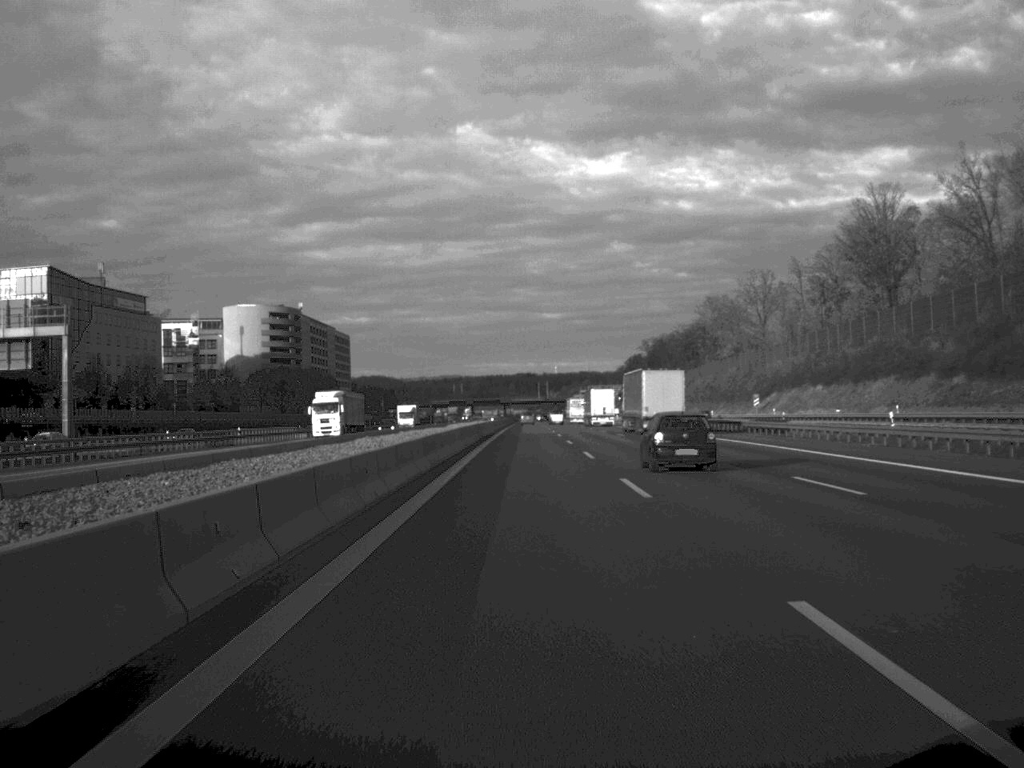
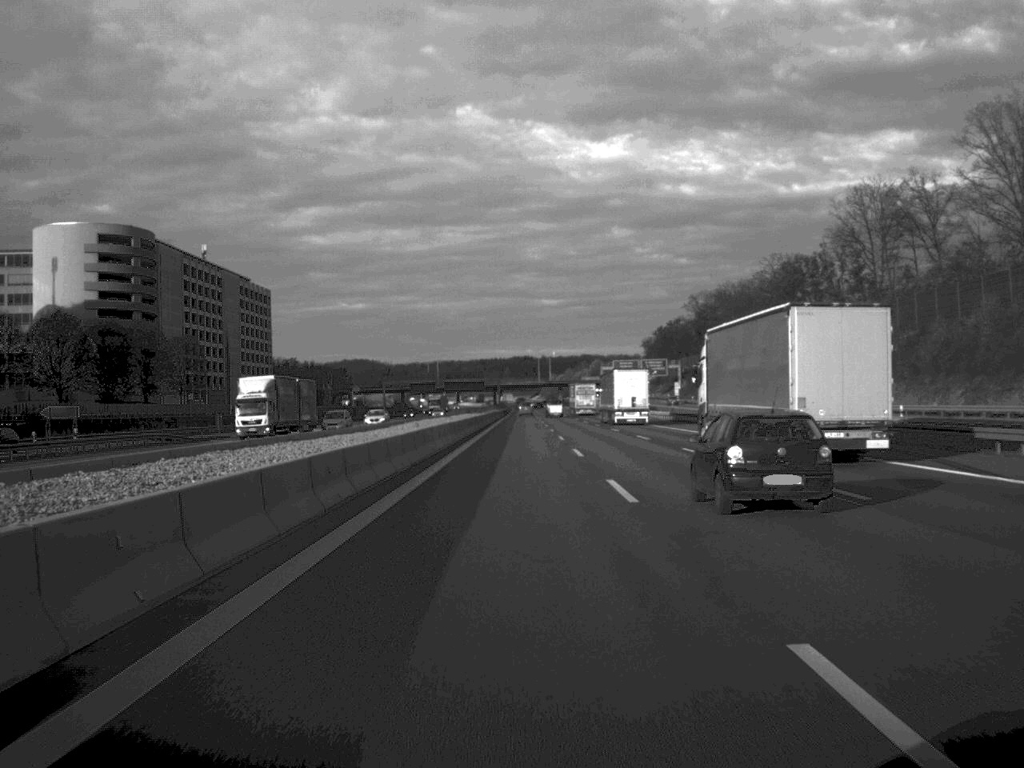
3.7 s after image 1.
(+0.2, +127.7) m; 0°
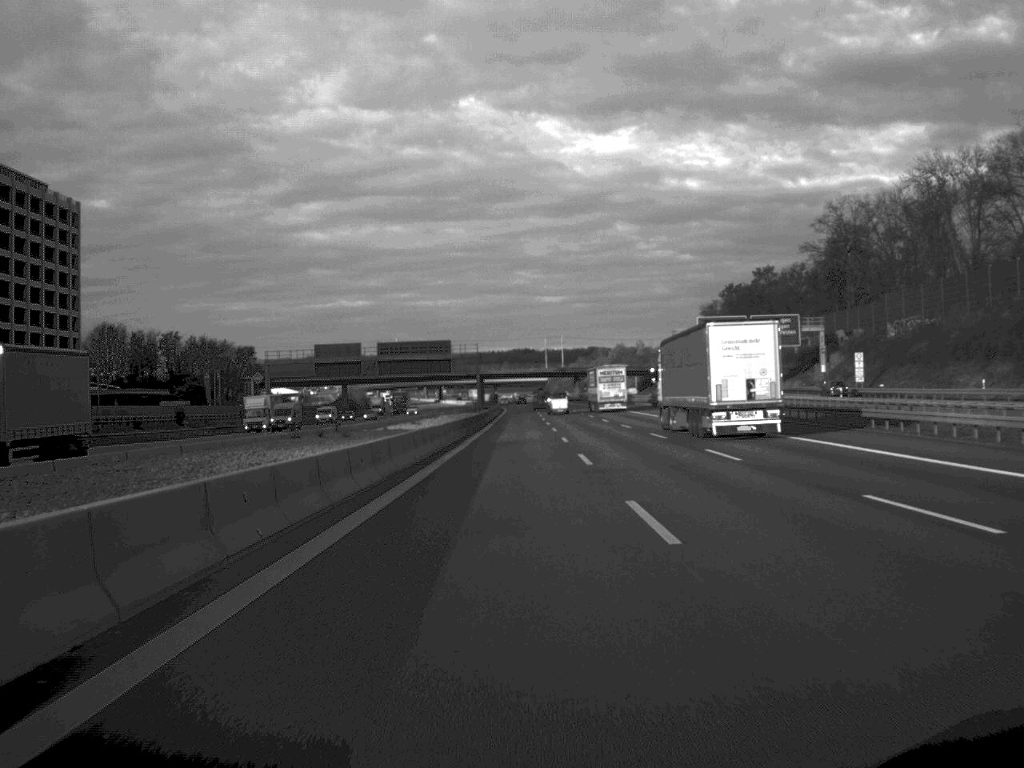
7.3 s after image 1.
(-0.3, +131.8) m; 0°
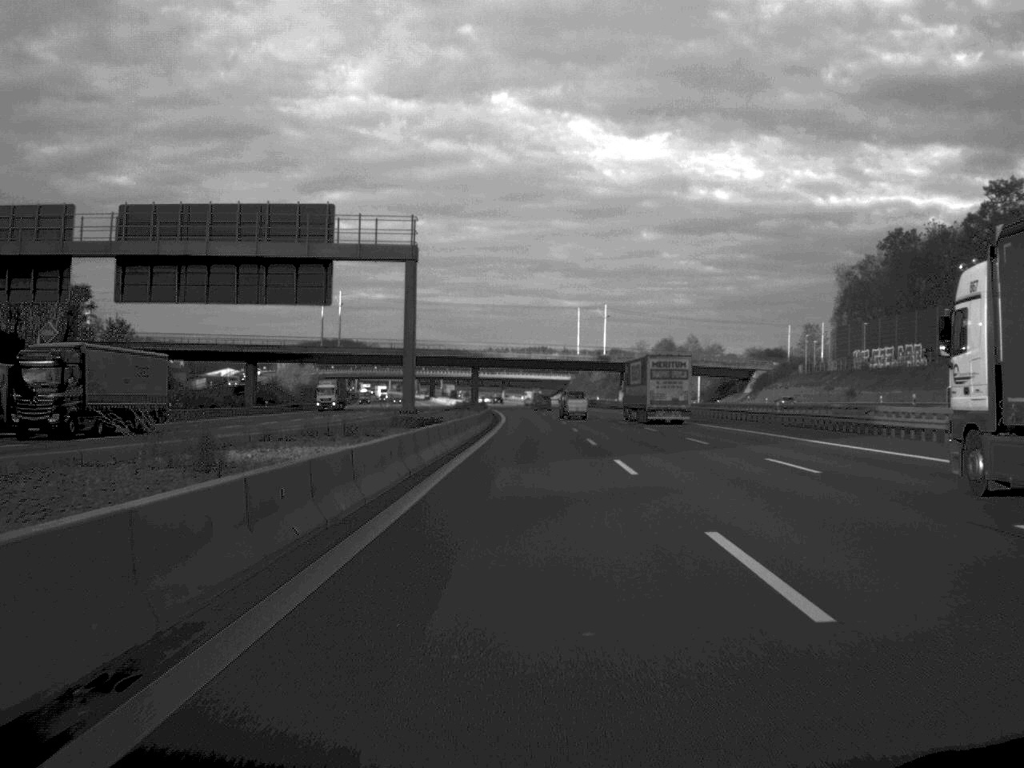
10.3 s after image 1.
(-0.7, +105.1) m; -1°
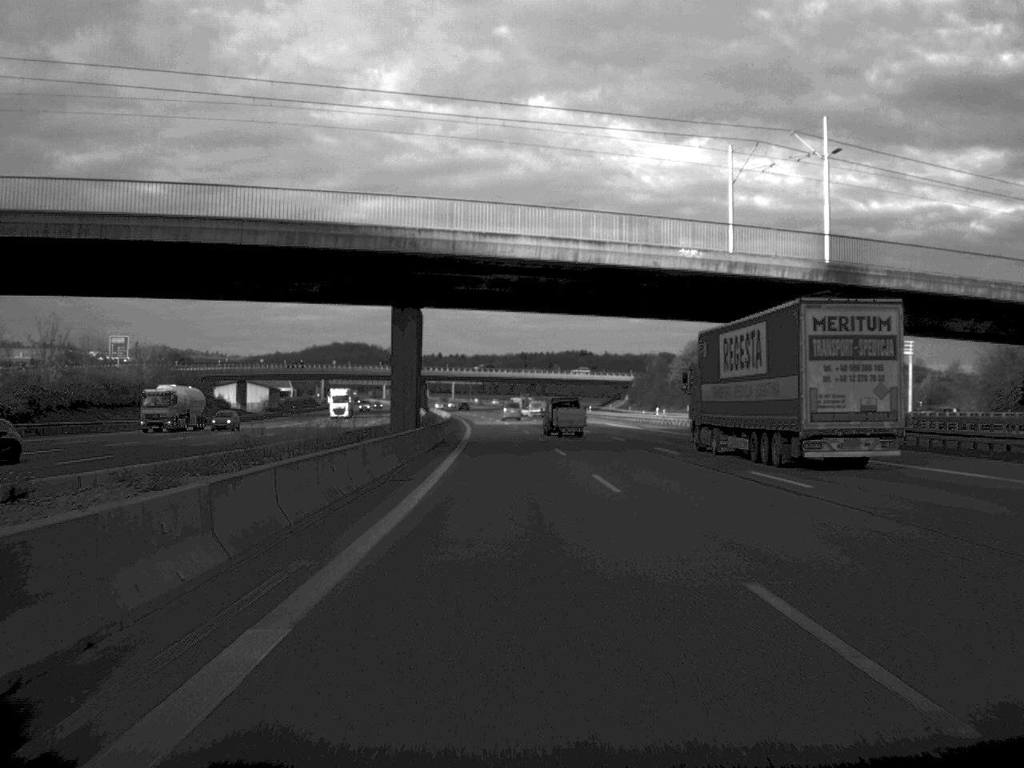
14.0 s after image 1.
(-0.9, +127.3) m; -2°
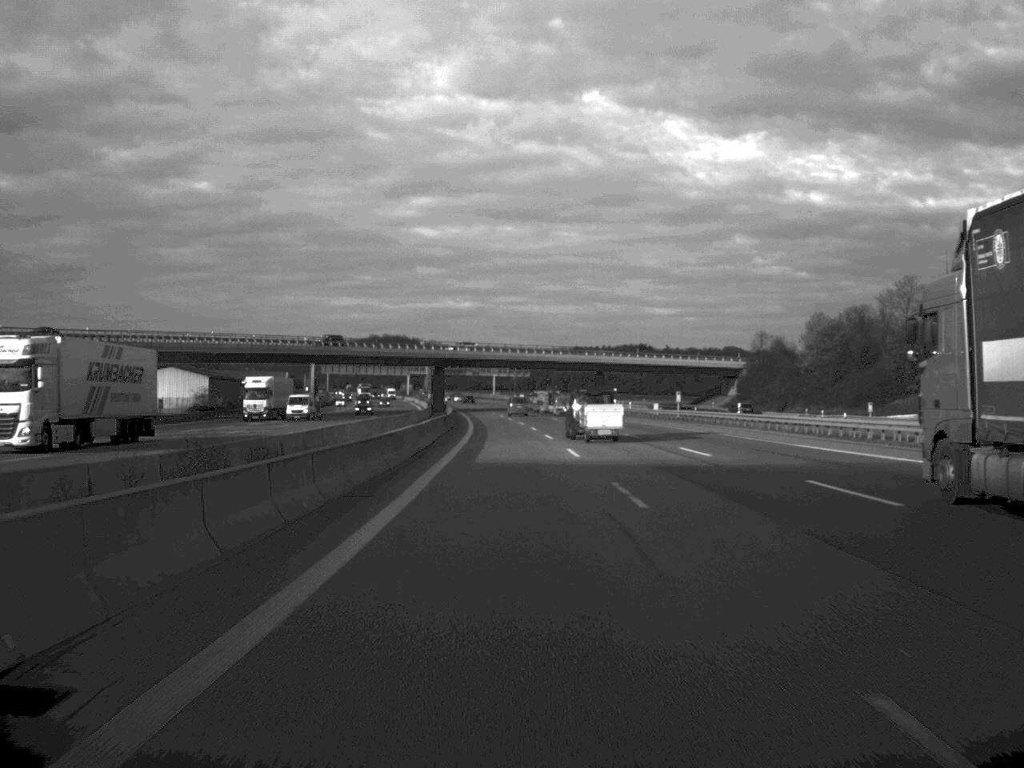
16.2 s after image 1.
(-1.7, +77.0) m; -2°
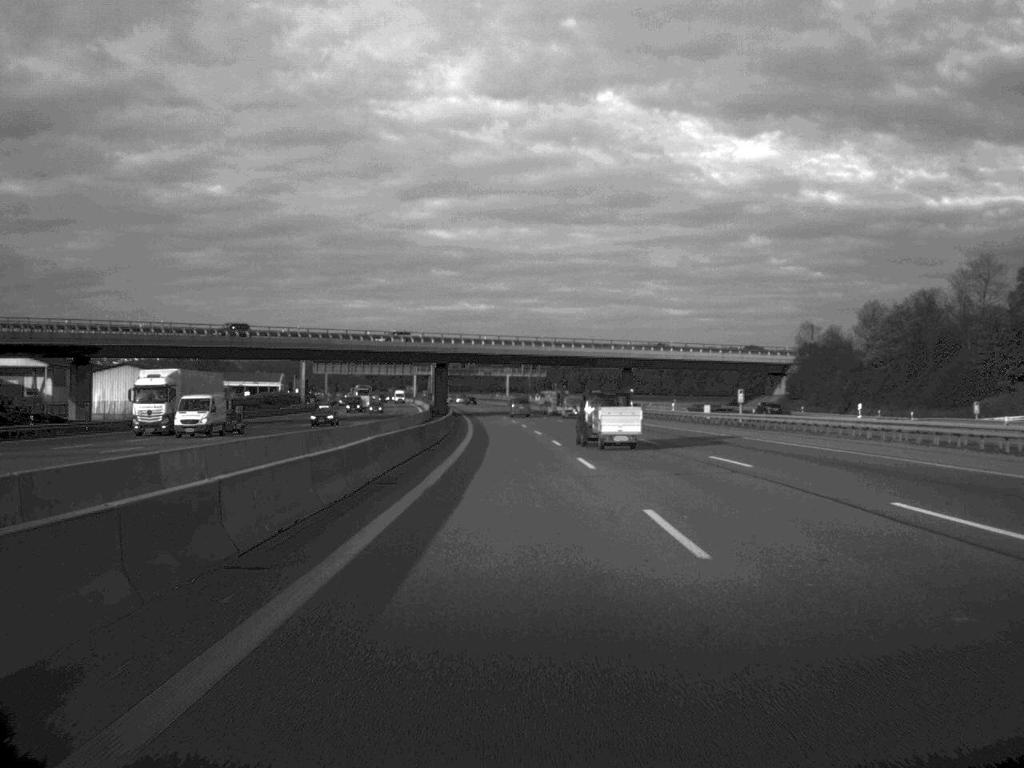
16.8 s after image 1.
(-0.1, +23.6) m; -1°
